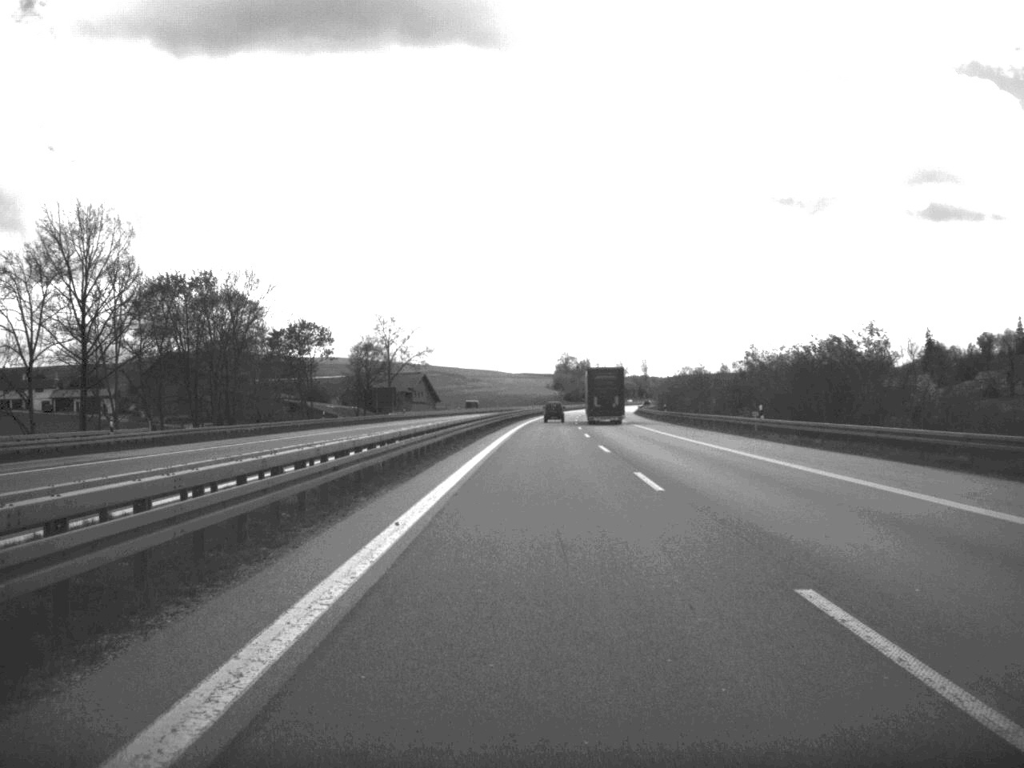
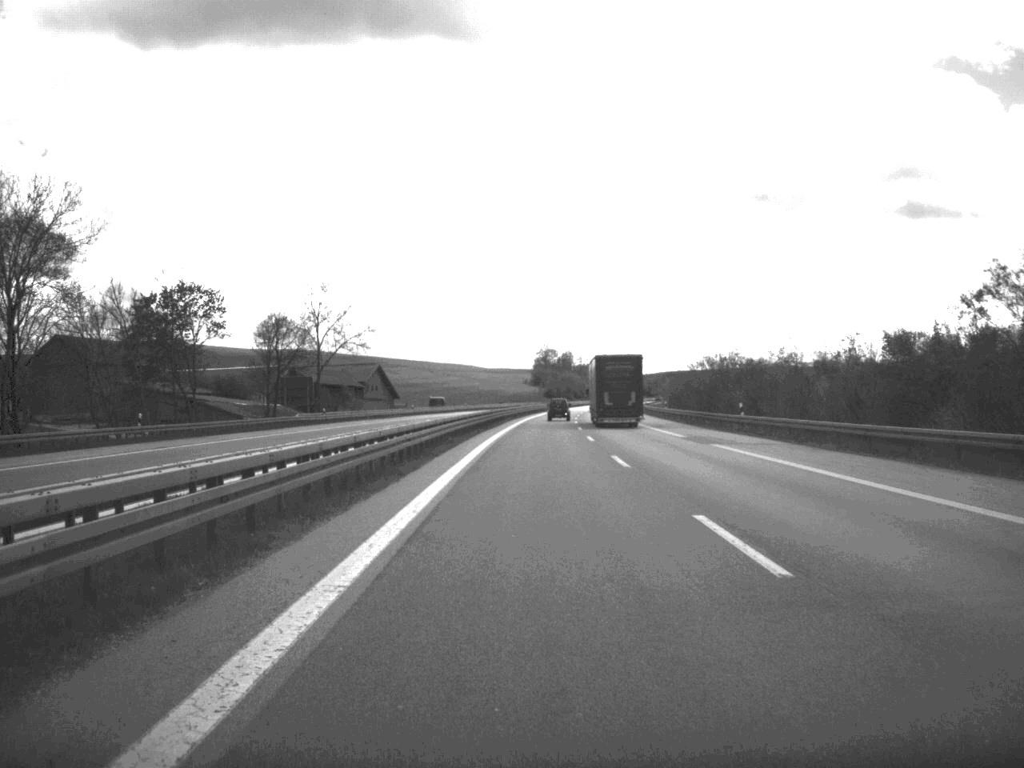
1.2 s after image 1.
(+0.4, +46.5) m; +1°
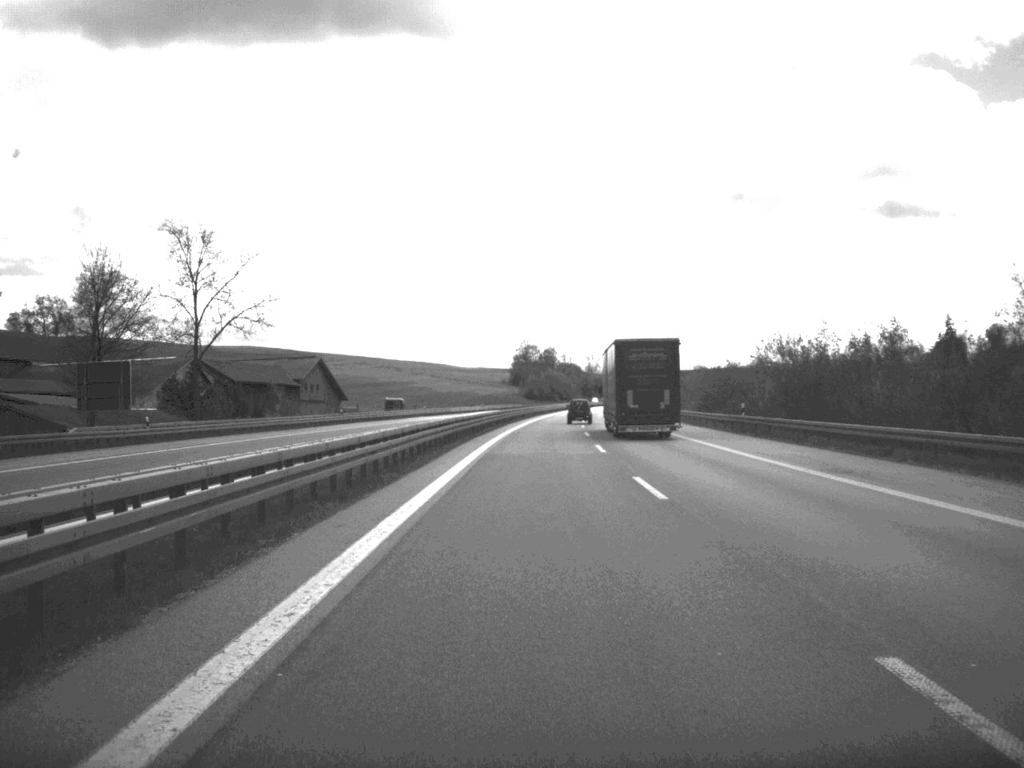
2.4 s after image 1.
(+0.3, +46.1) m; +1°
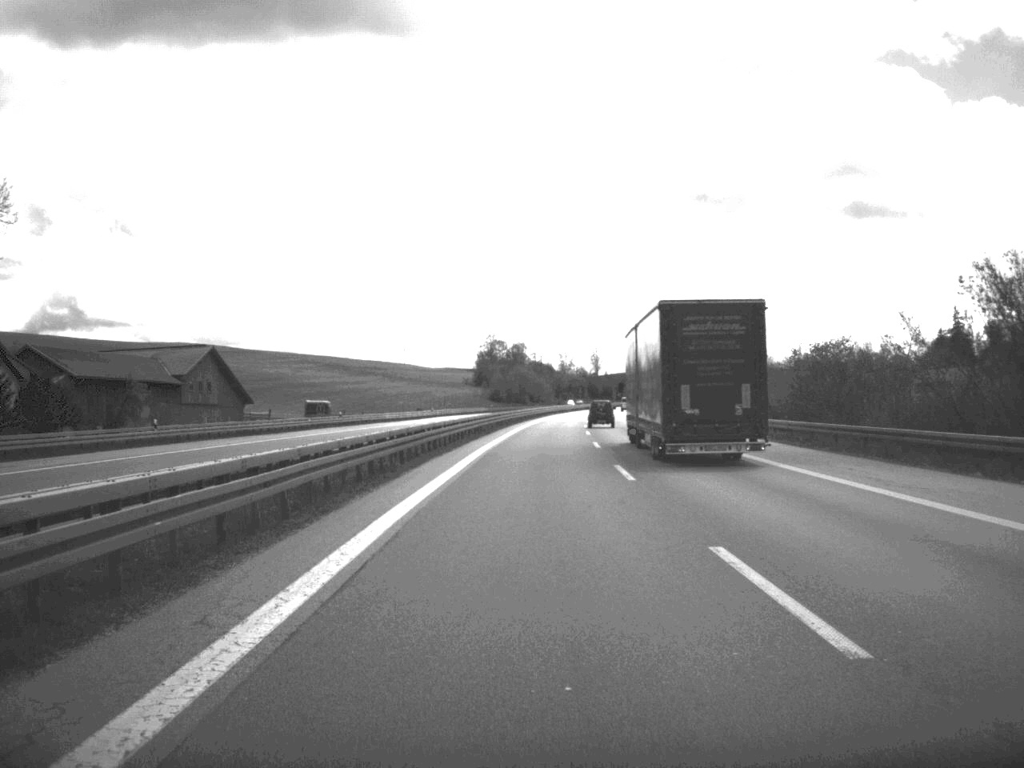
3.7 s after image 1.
(+0.5, +49.1) m; +1°
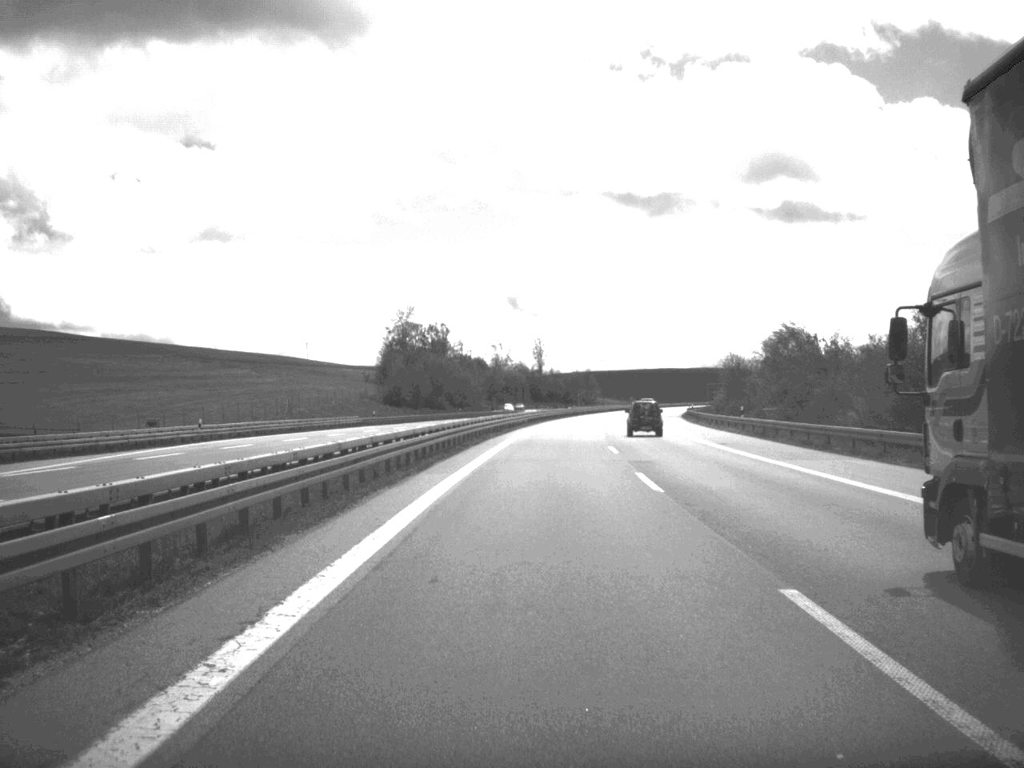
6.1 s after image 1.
(+2.1, +92.0) m; +3°
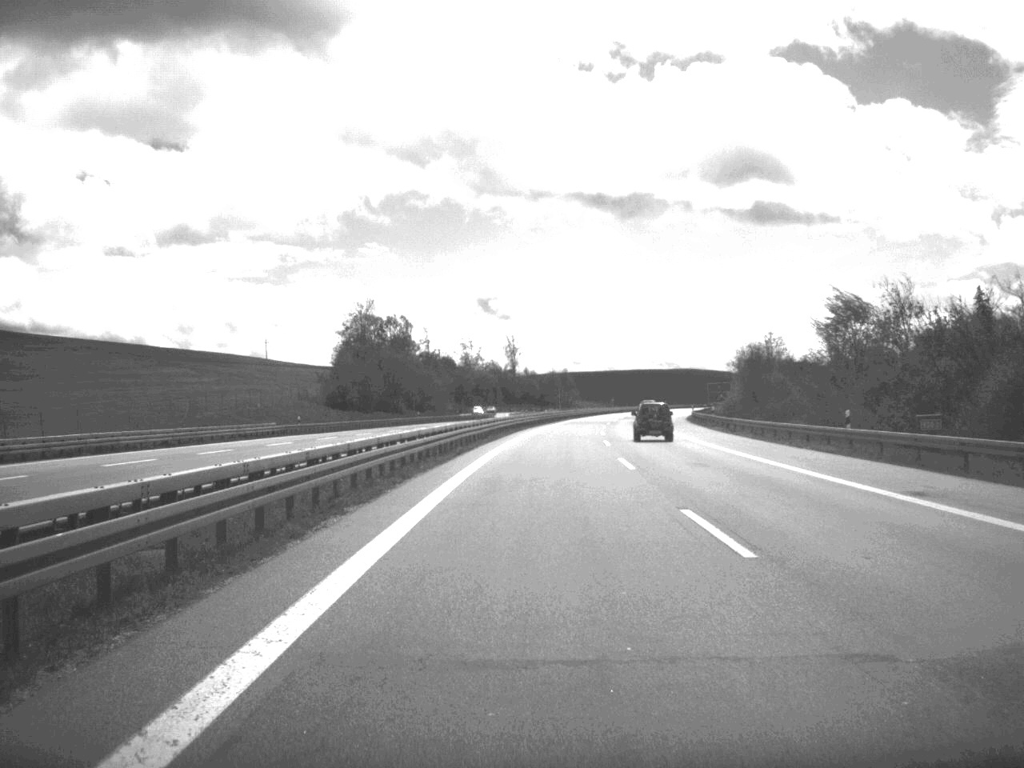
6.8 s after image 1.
(+0.3, +27.0) m; +1°
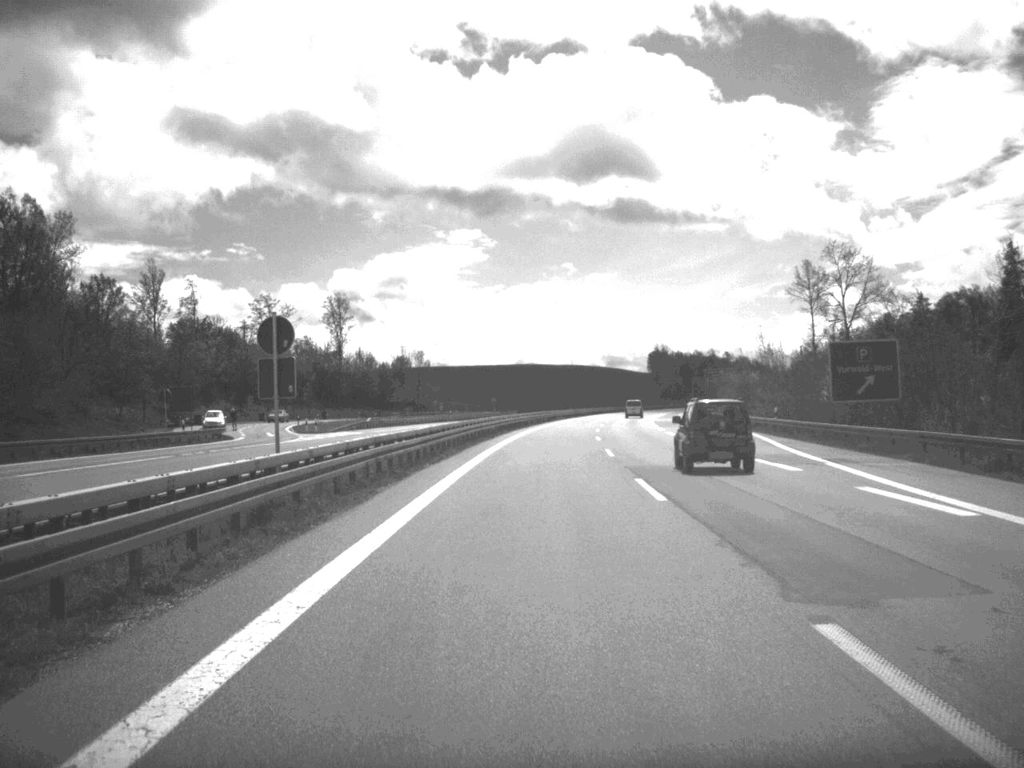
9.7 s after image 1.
(+5.8, +116.9) m; +6°
